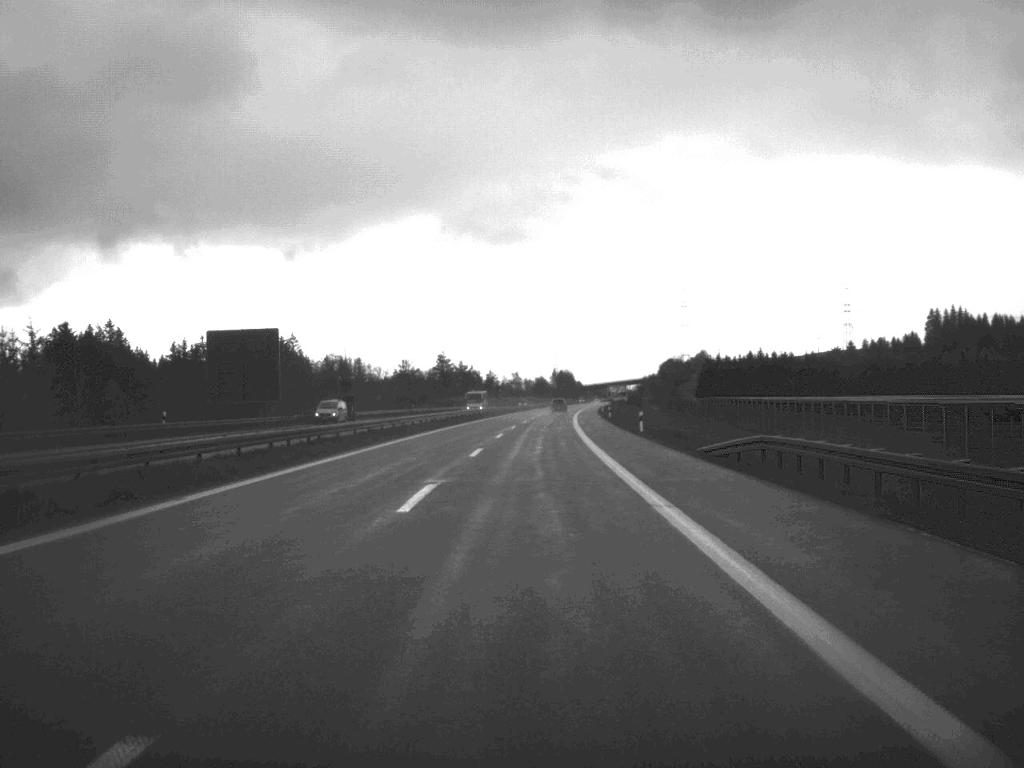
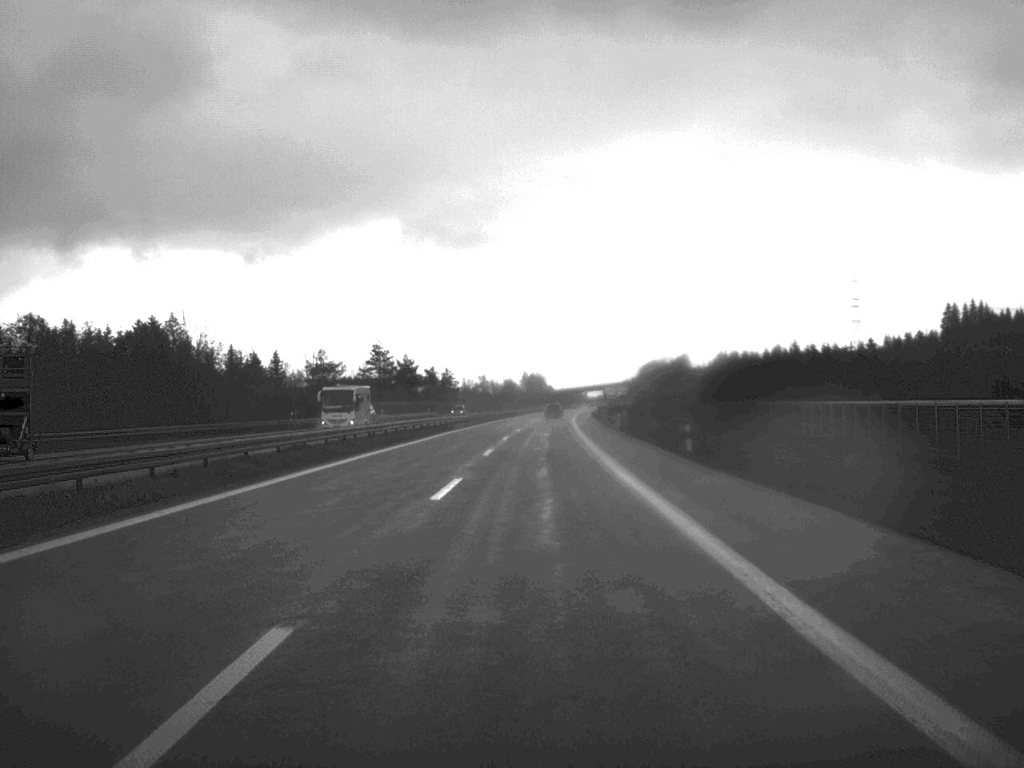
(+0.8, +67.8) m; +1°
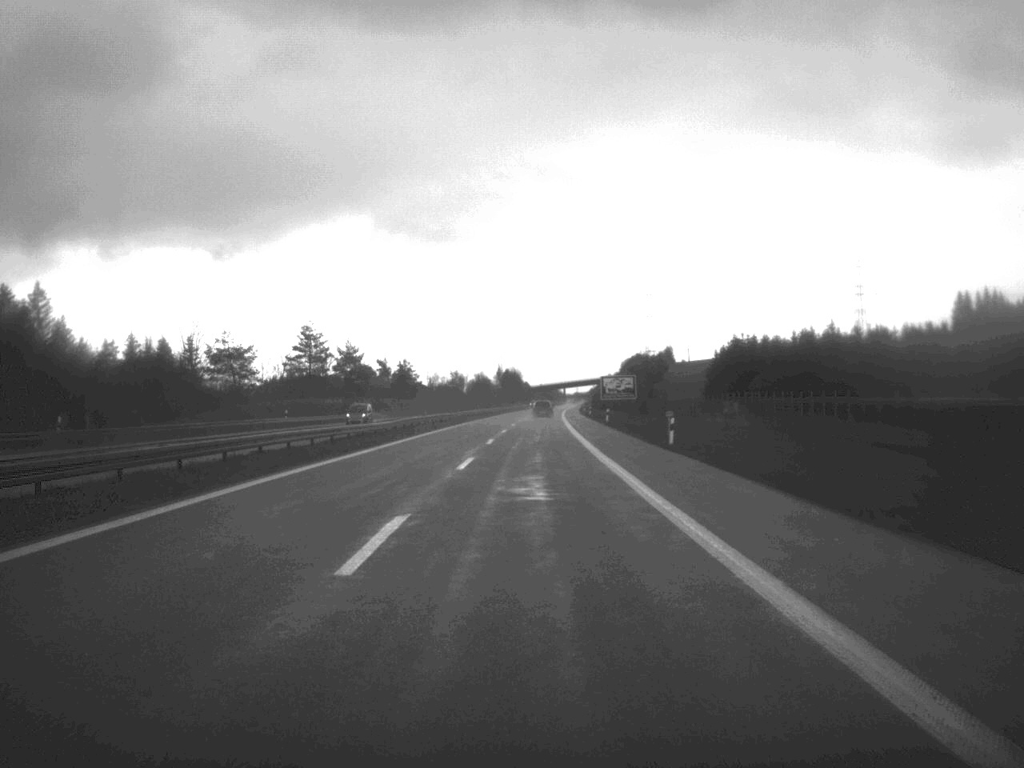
(+0.4, +44.8) m; +1°
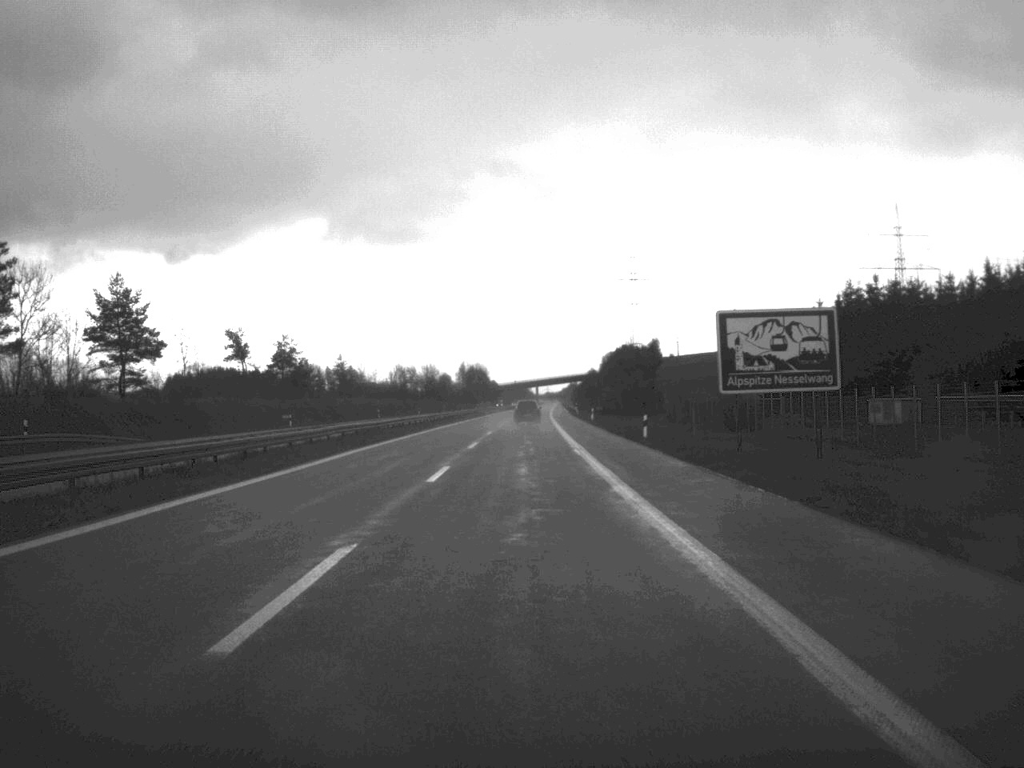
(+1.1, +92.4) m; +1°
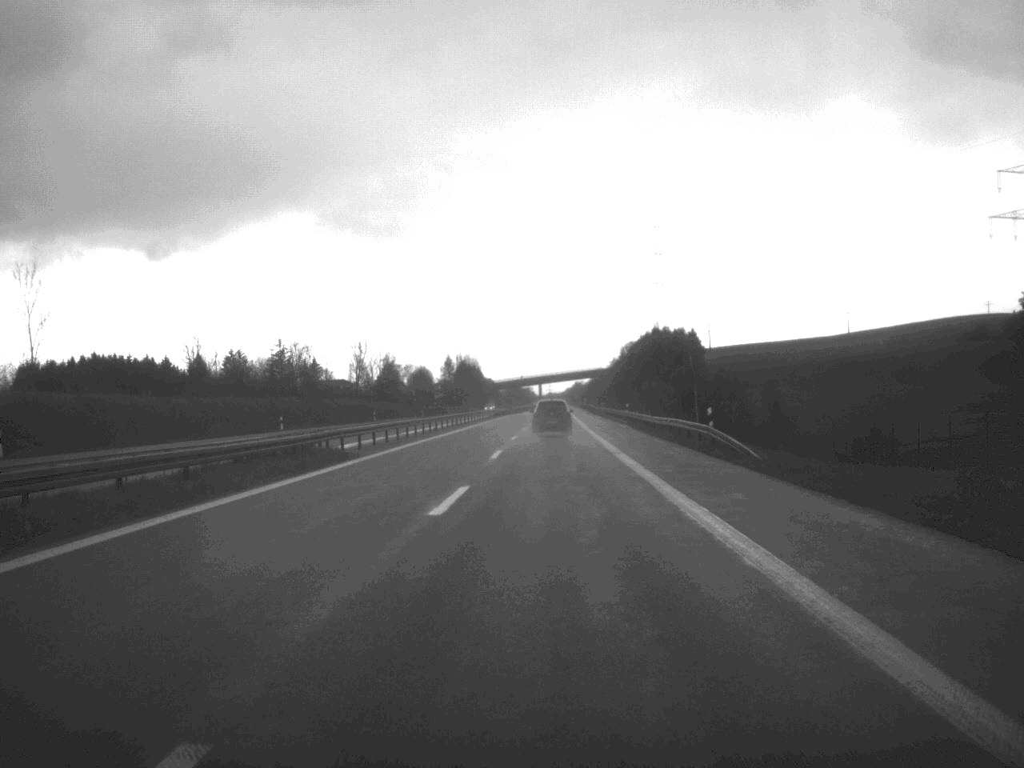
(+0.2, +114.2) m; 0°
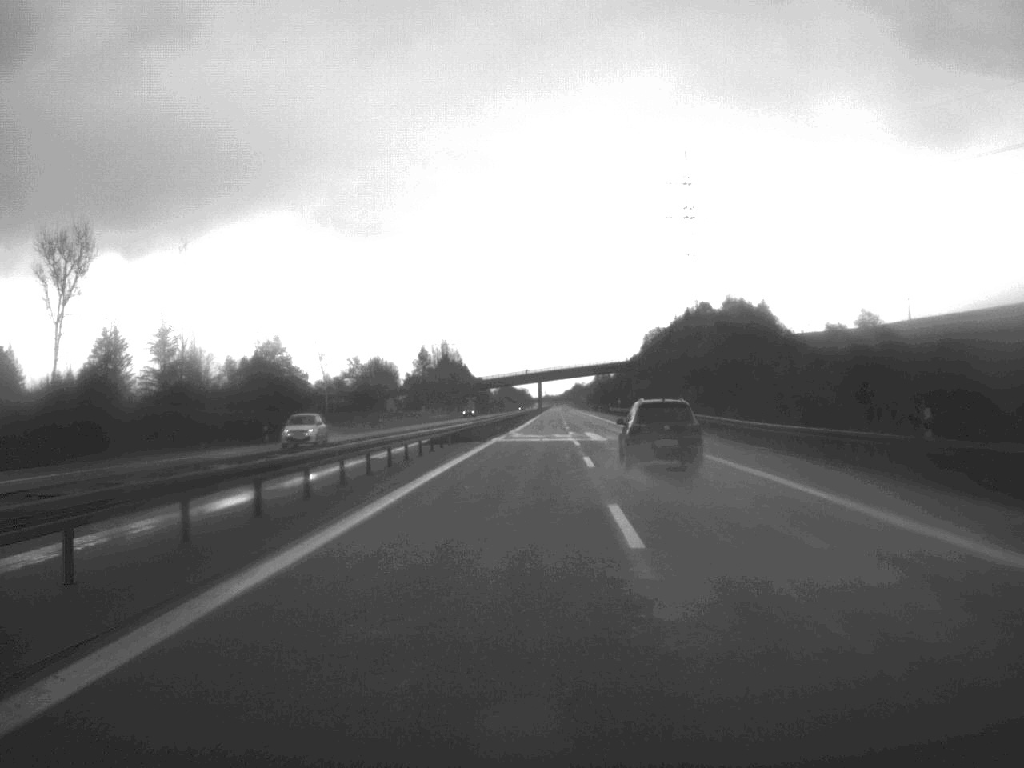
(-0.2, +110.1) m; 0°
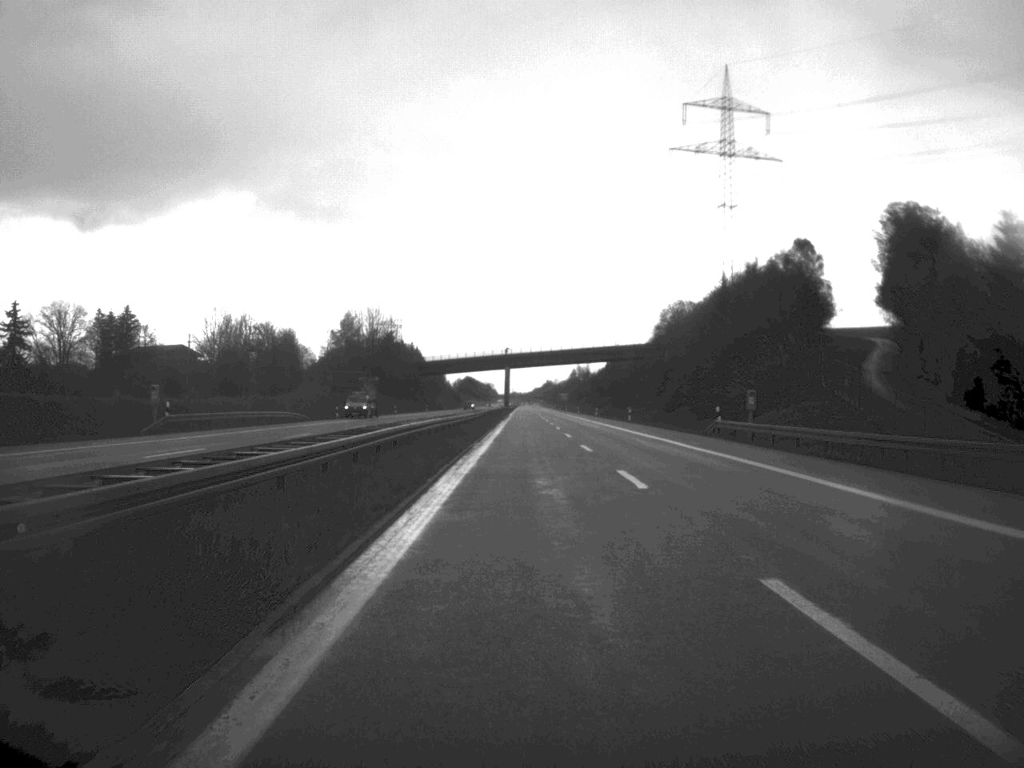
(+1.2, +115.0) m; +1°
